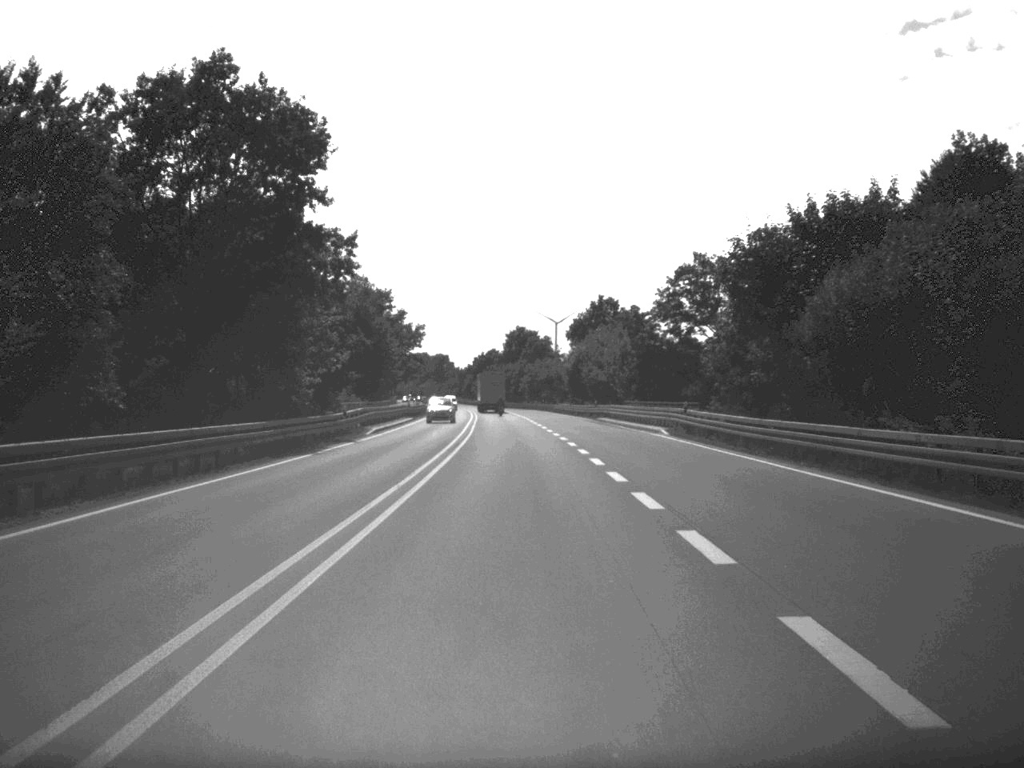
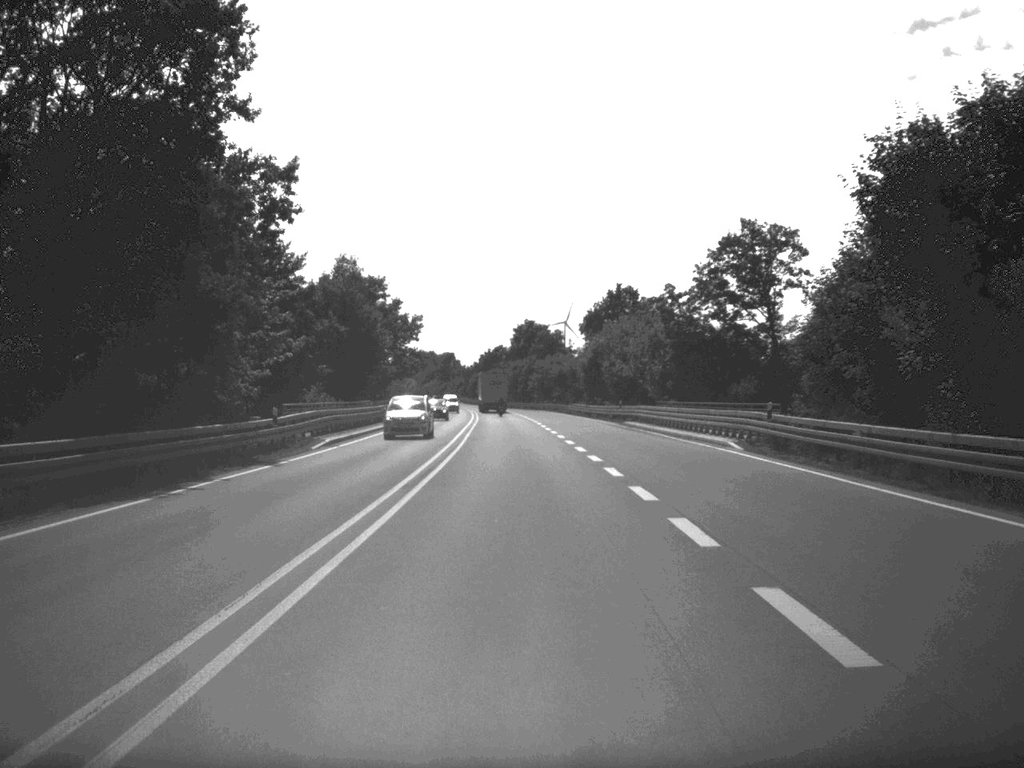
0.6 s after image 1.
(-0.1, +16.3) m; 0°
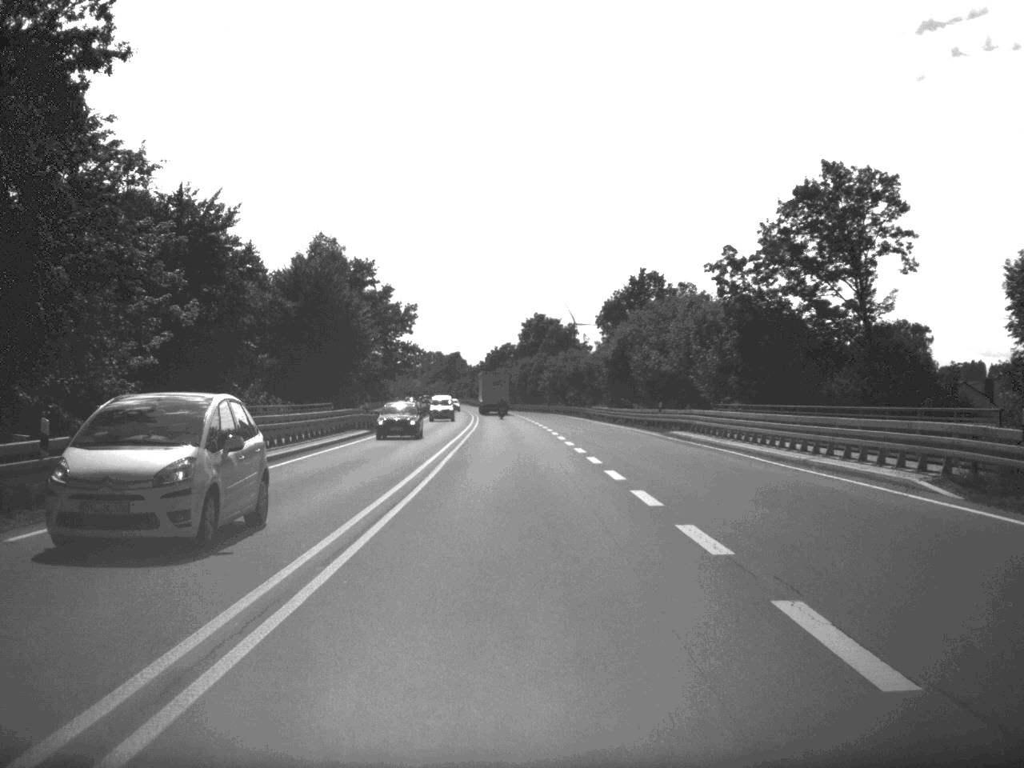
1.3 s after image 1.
(-0.1, +18.3) m; 0°
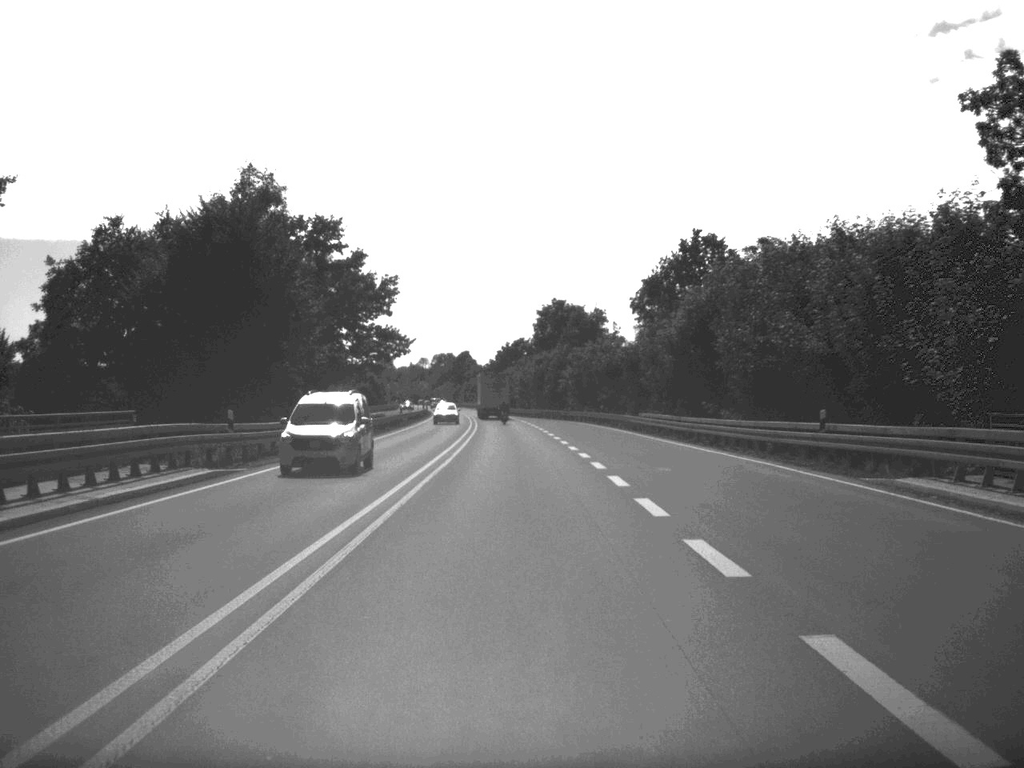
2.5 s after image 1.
(-0.2, +30.9) m; -1°
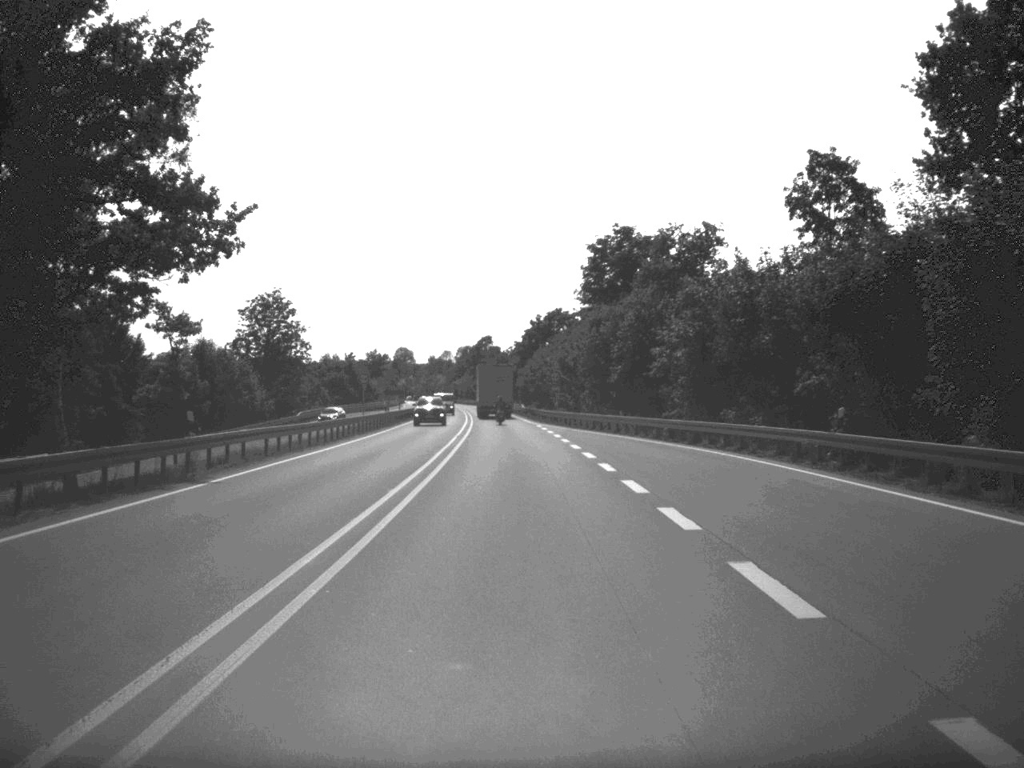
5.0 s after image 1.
(-0.9, +61.3) m; -2°
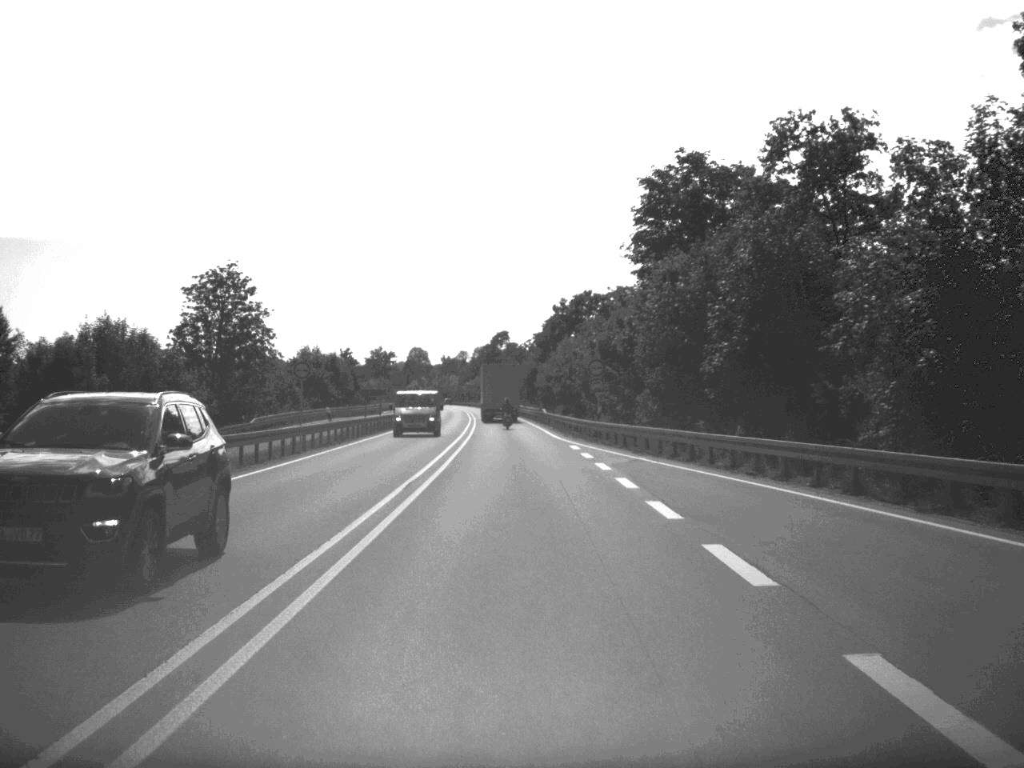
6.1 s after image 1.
(-0.2, +27.8) m; -1°
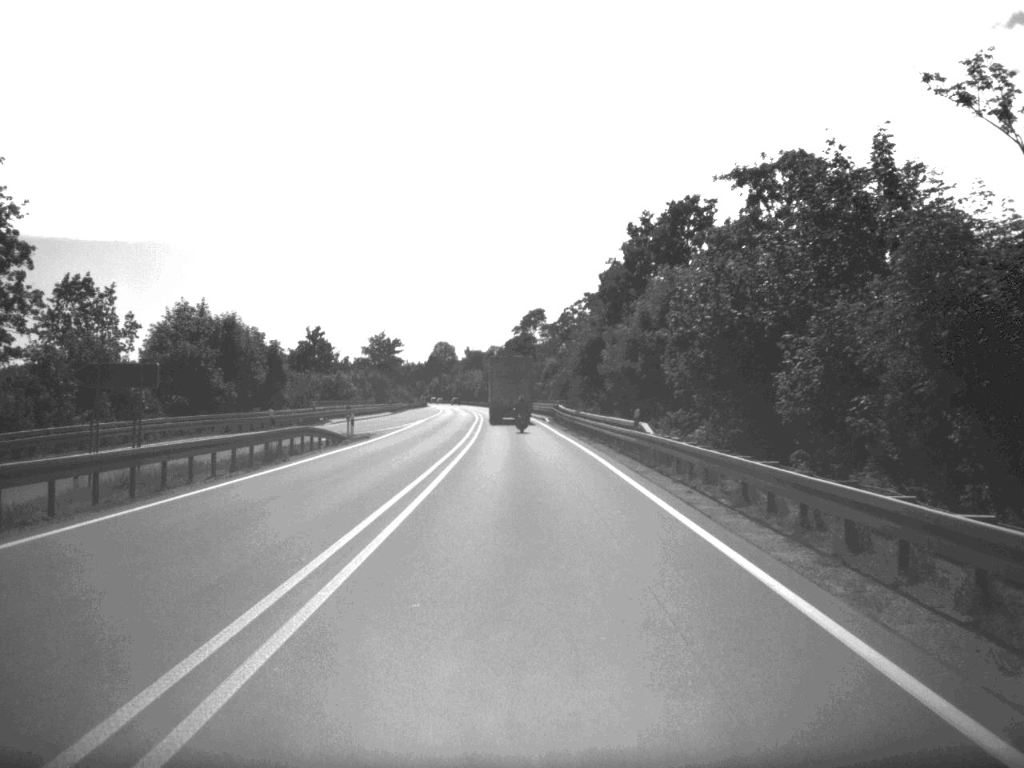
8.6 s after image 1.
(-1.0, +57.7) m; -2°
